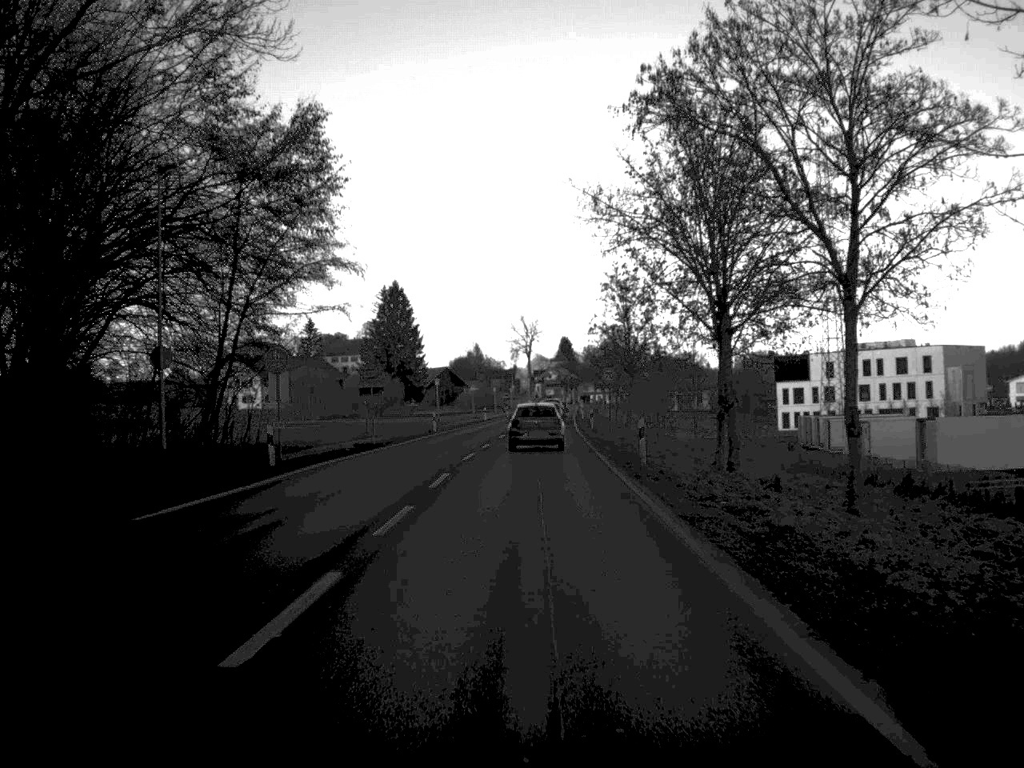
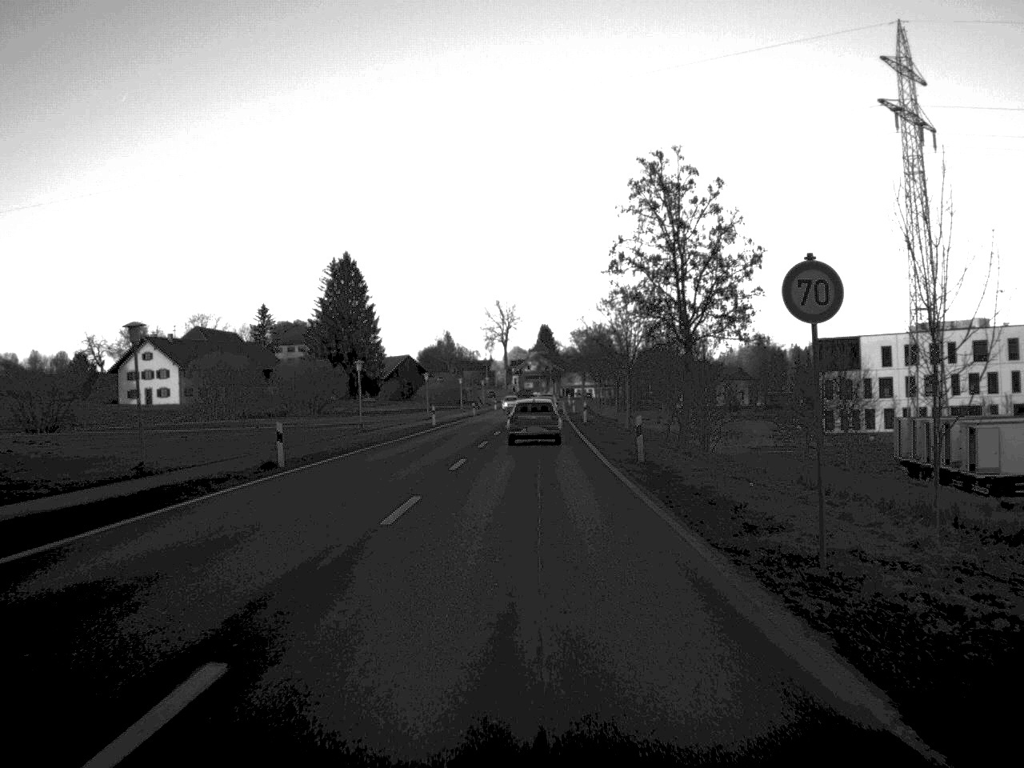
(+0.3, +38.1) m; +1°
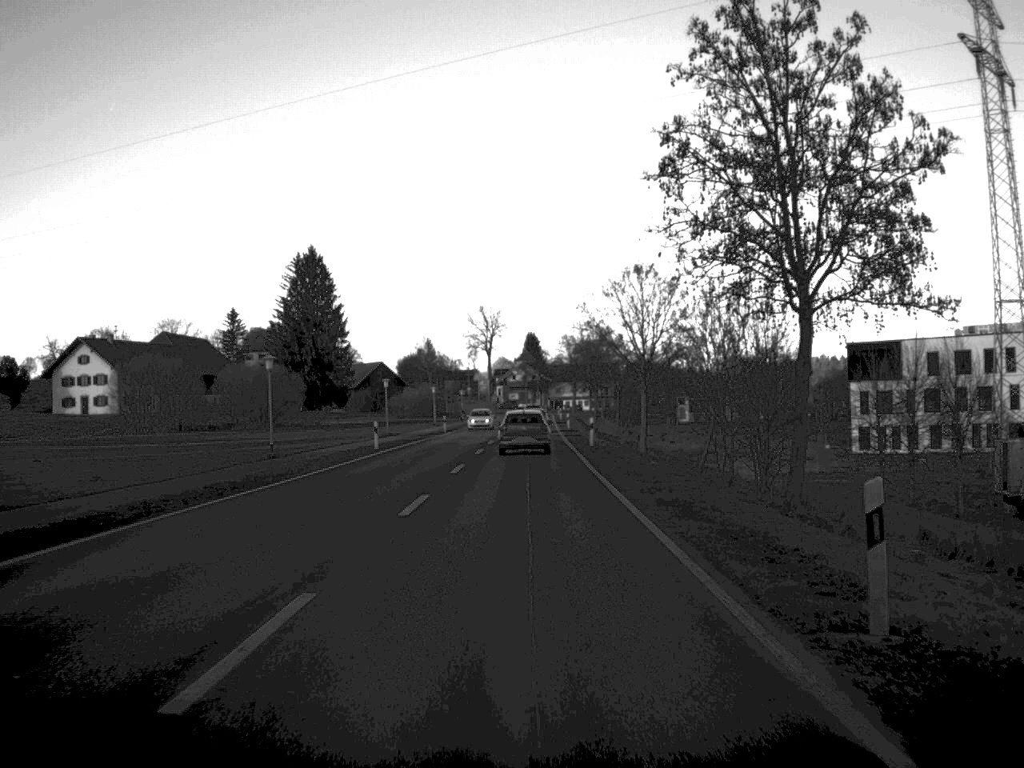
(+0.1, +20.9) m; +1°
